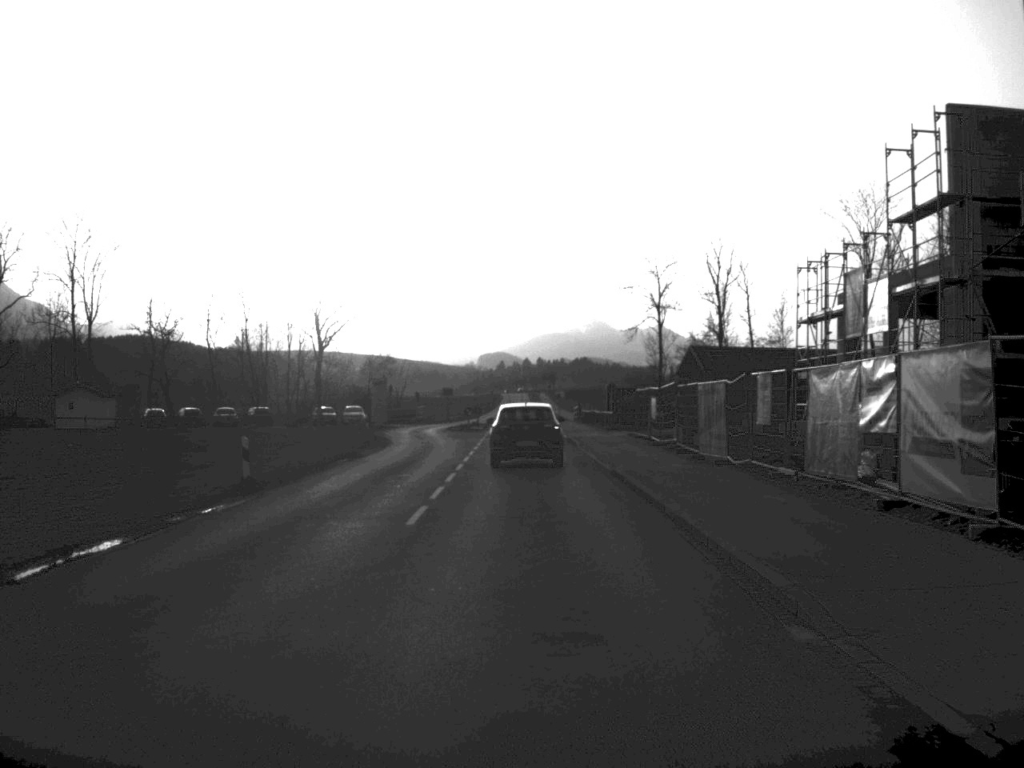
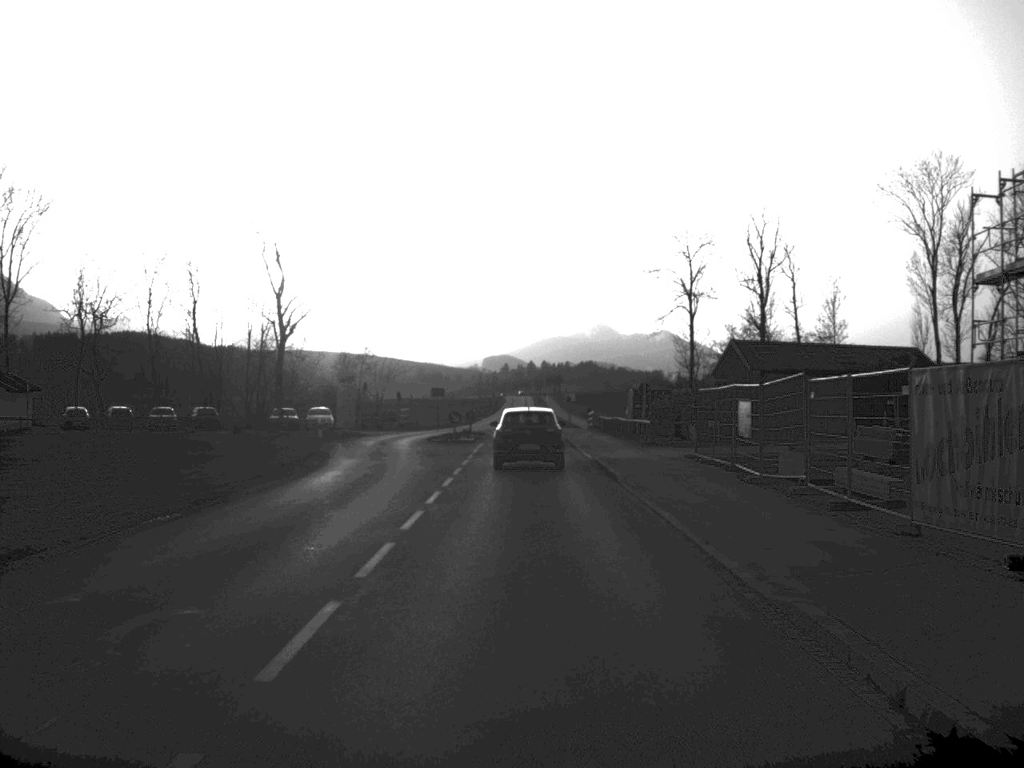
(0.0, +18.3) m; 0°
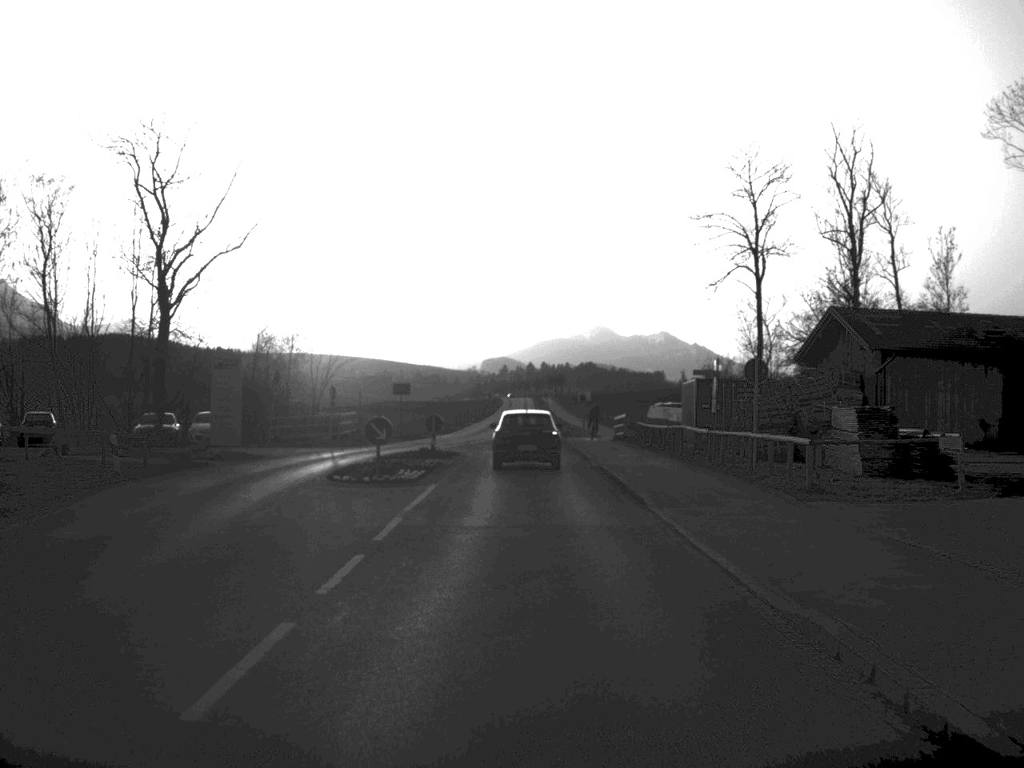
(0.0, +28.1) m; 0°
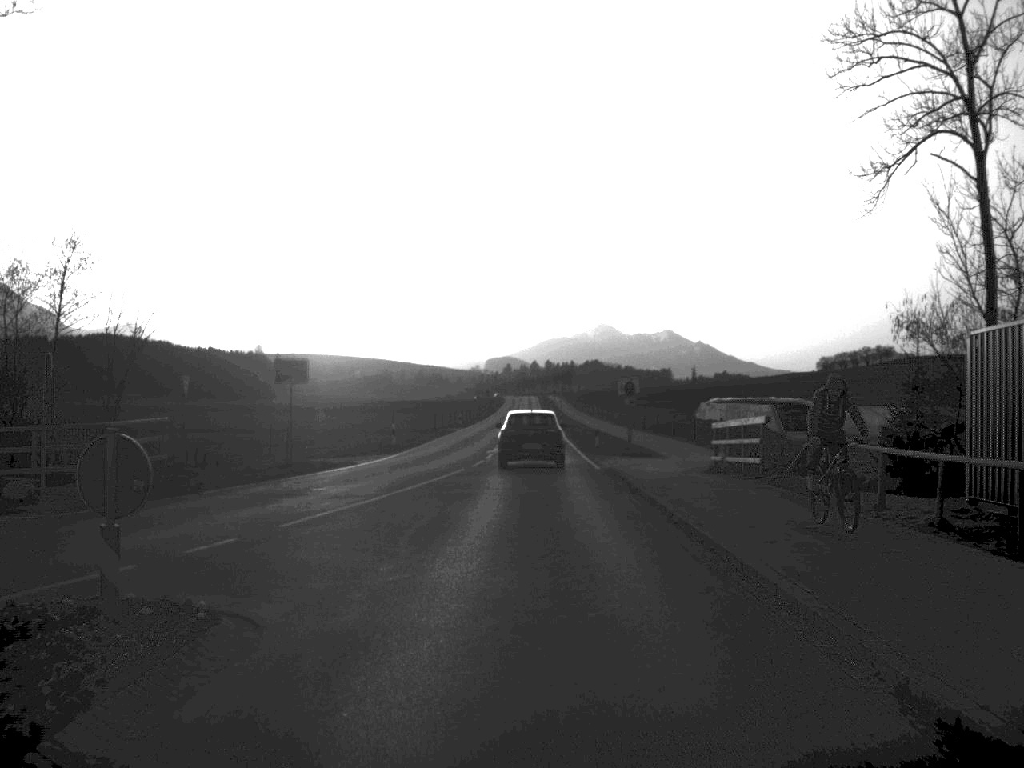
(0.0, +33.8) m; 0°
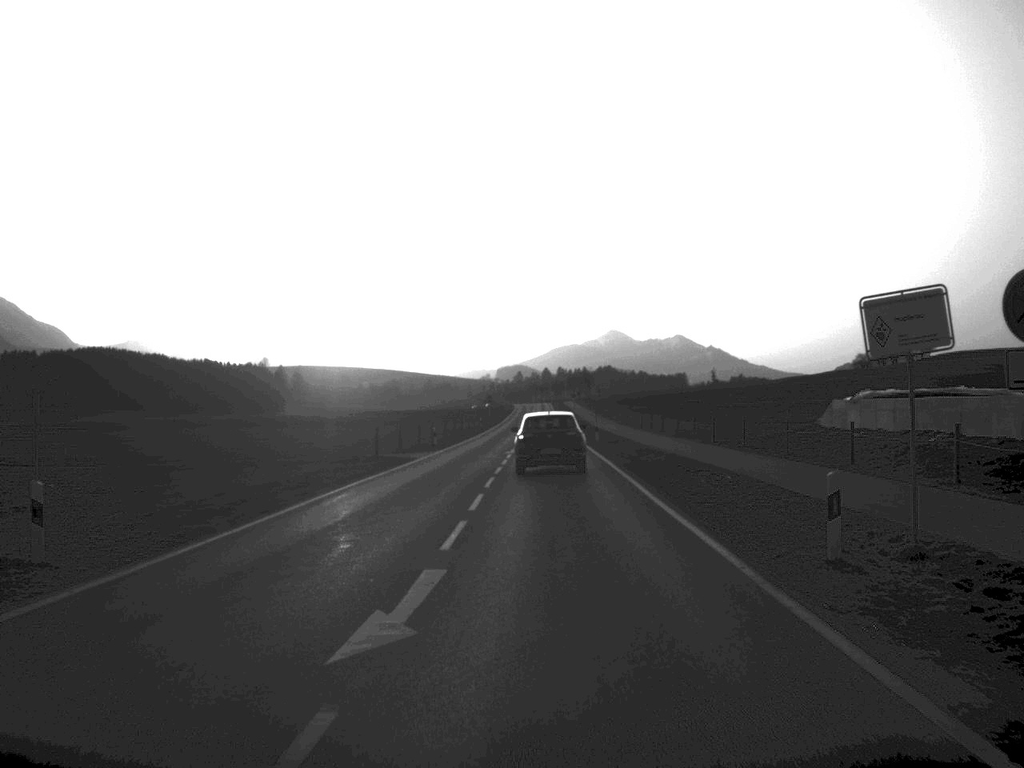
(0.0, +38.1) m; 0°
